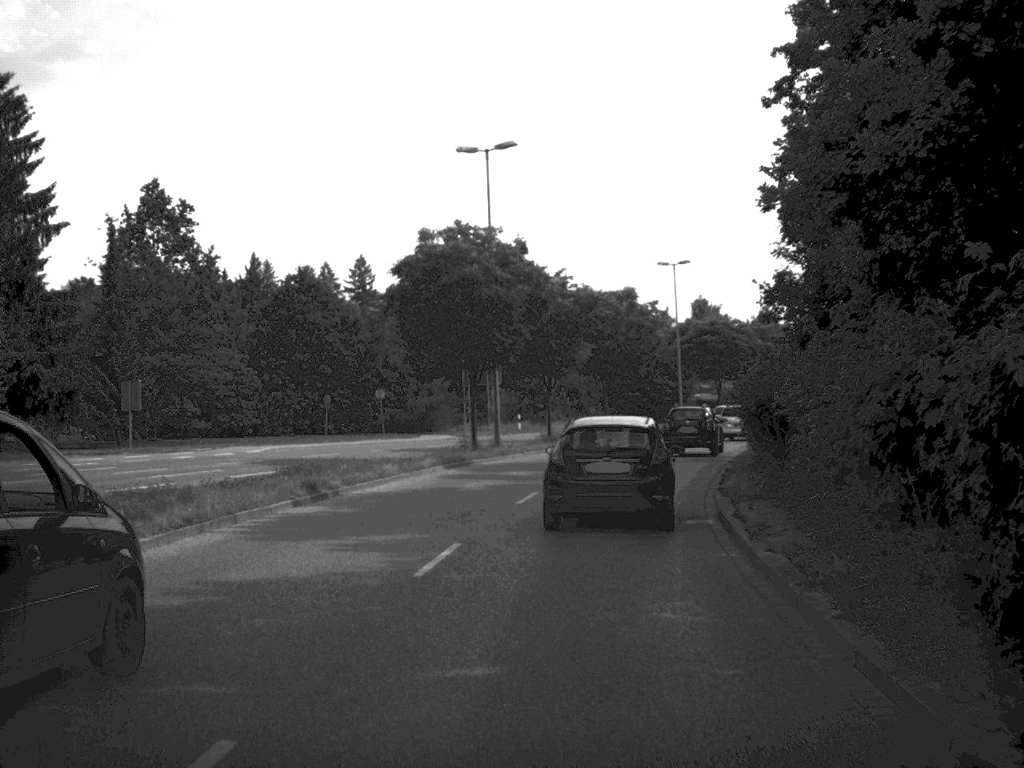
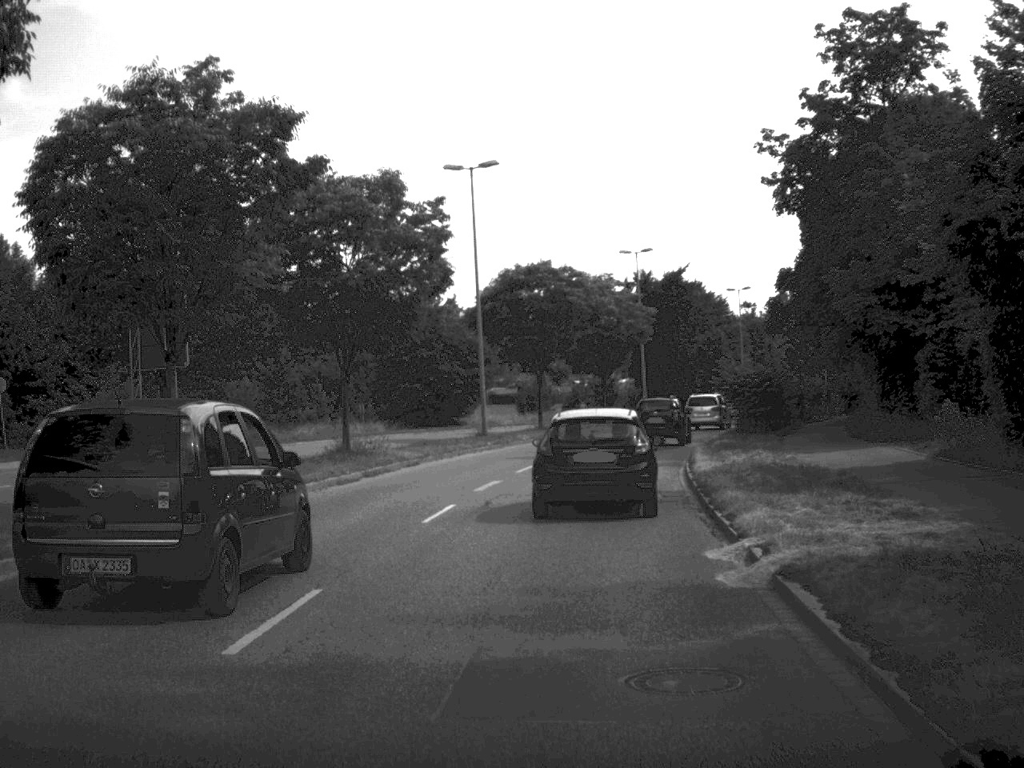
(+2.8, +30.1) m; +9°
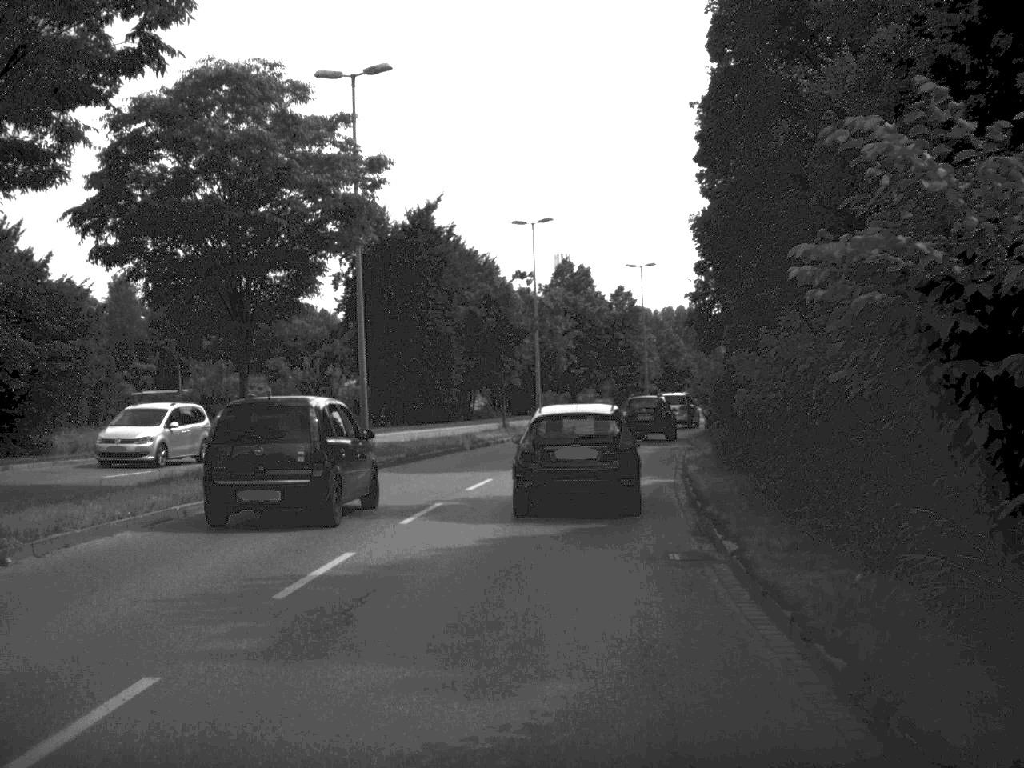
(+4.0, +41.8) m; +12°
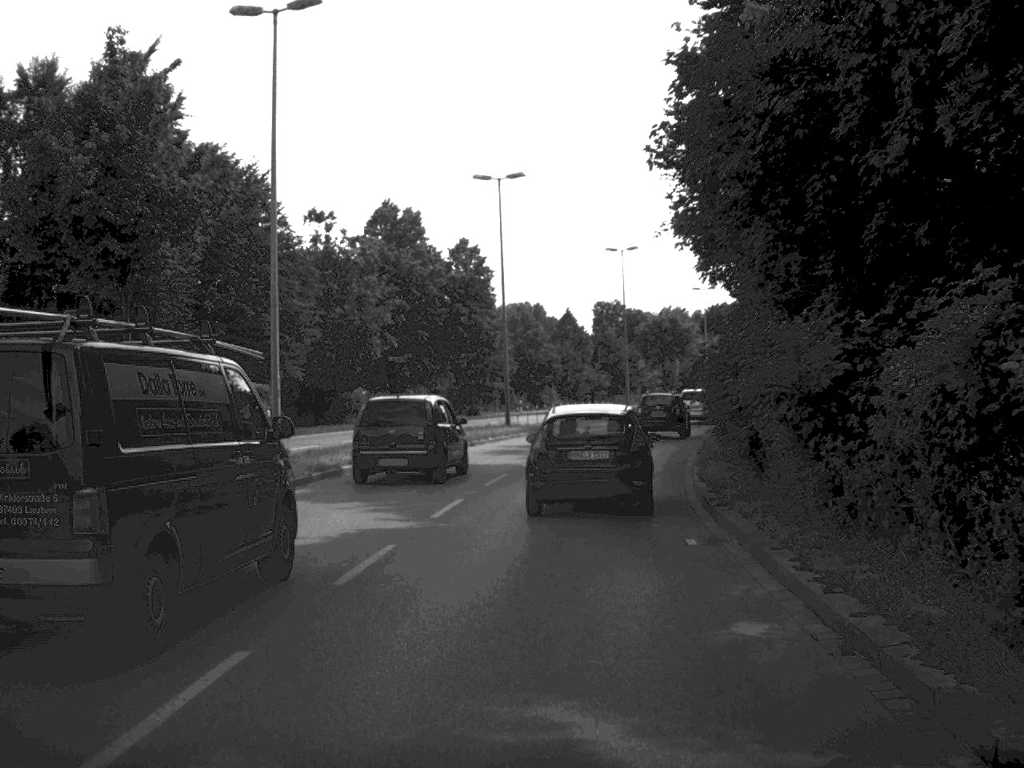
(+2.3, +34.5) m; +7°
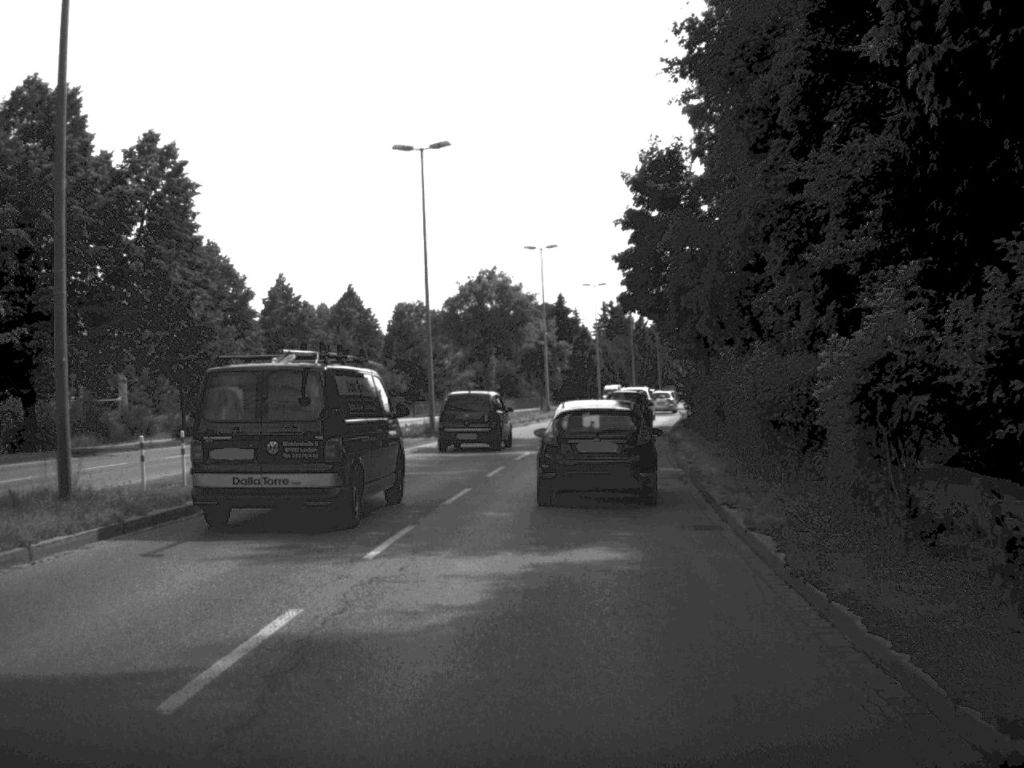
(+2.4, +33.7) m; +9°
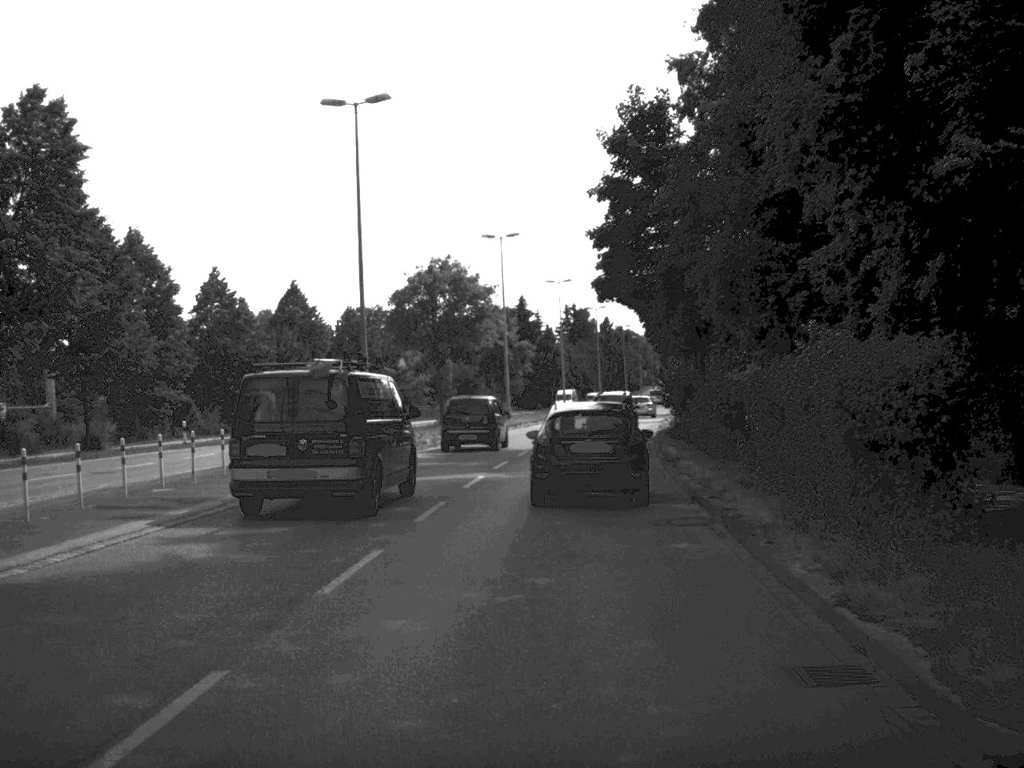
(+0.1, +7.9) m; +2°
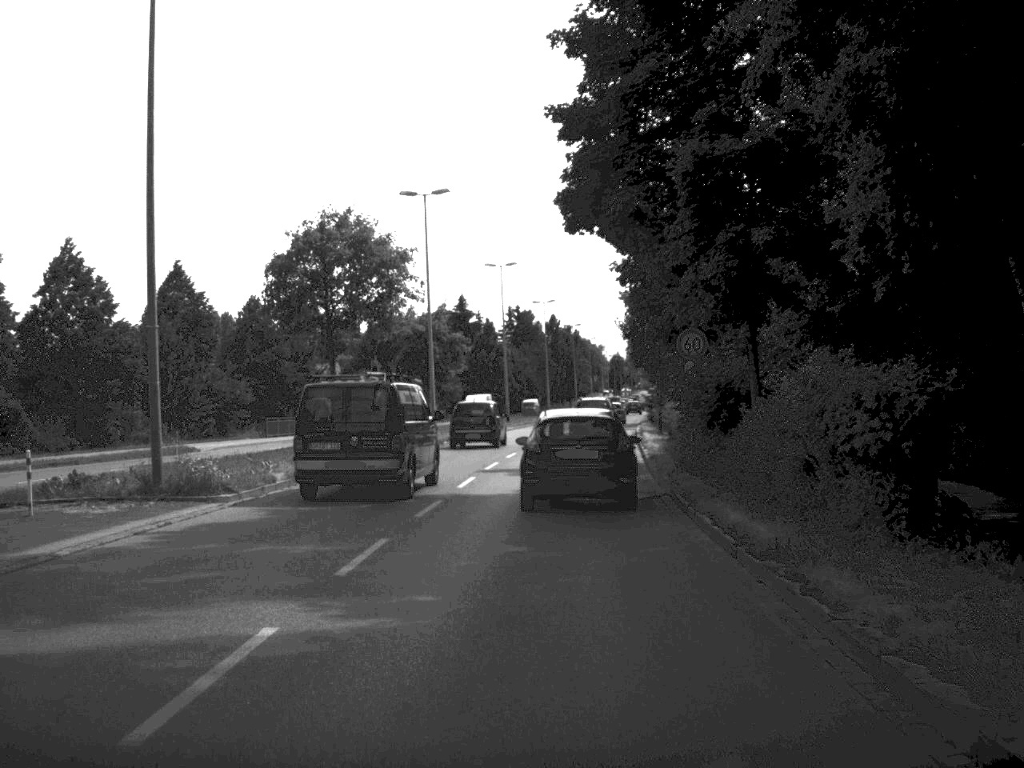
(+0.4, +16.2) m; +2°
